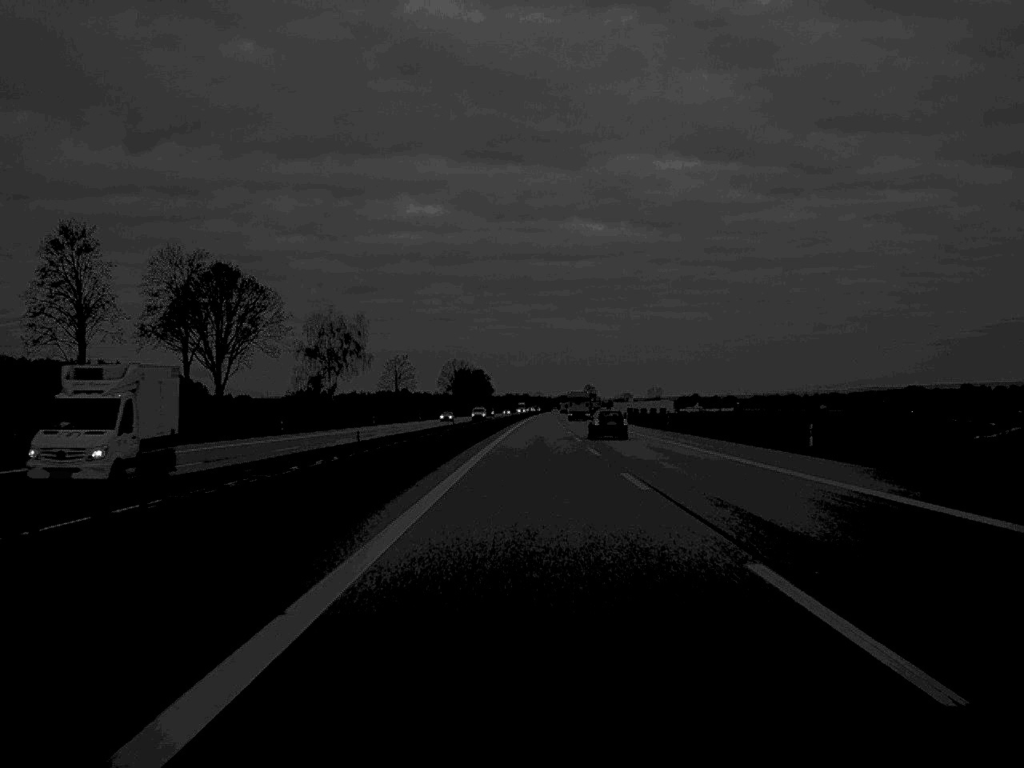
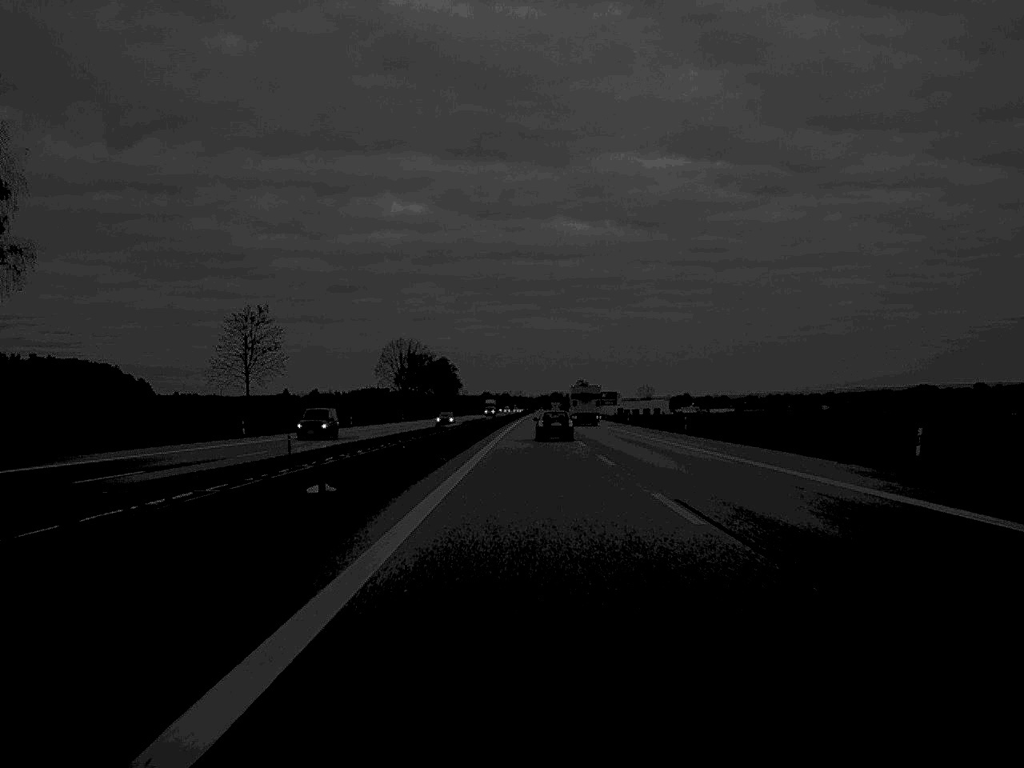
(+0.8, +115.0) m; +1°
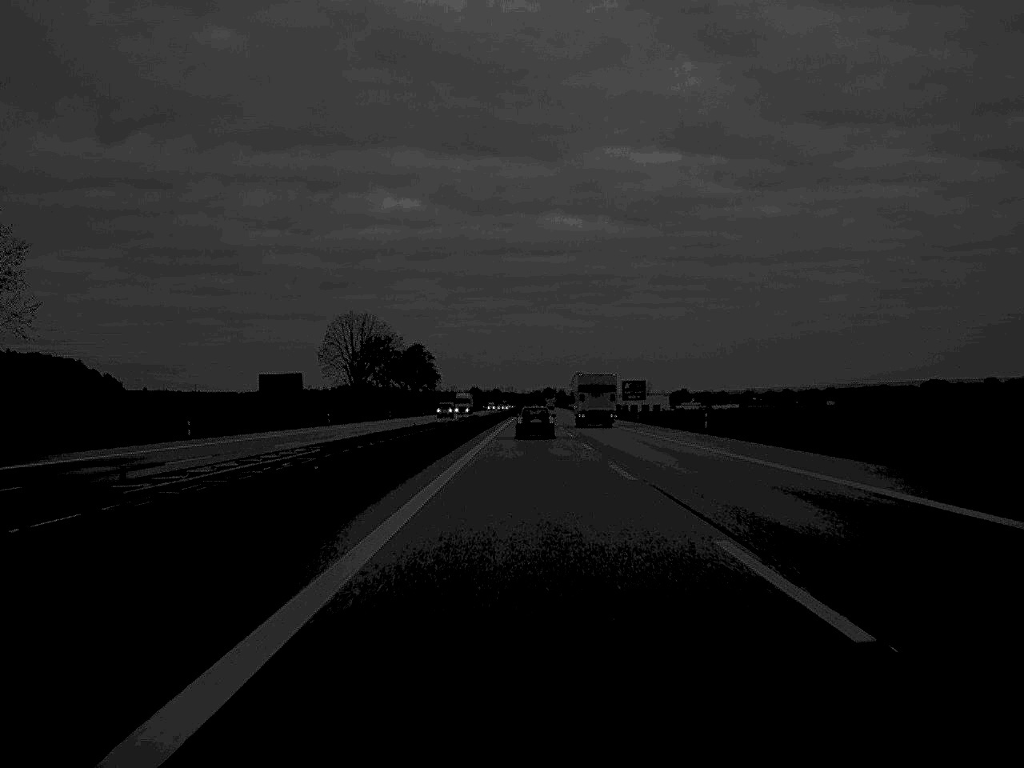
(+0.2, +62.9) m; 0°
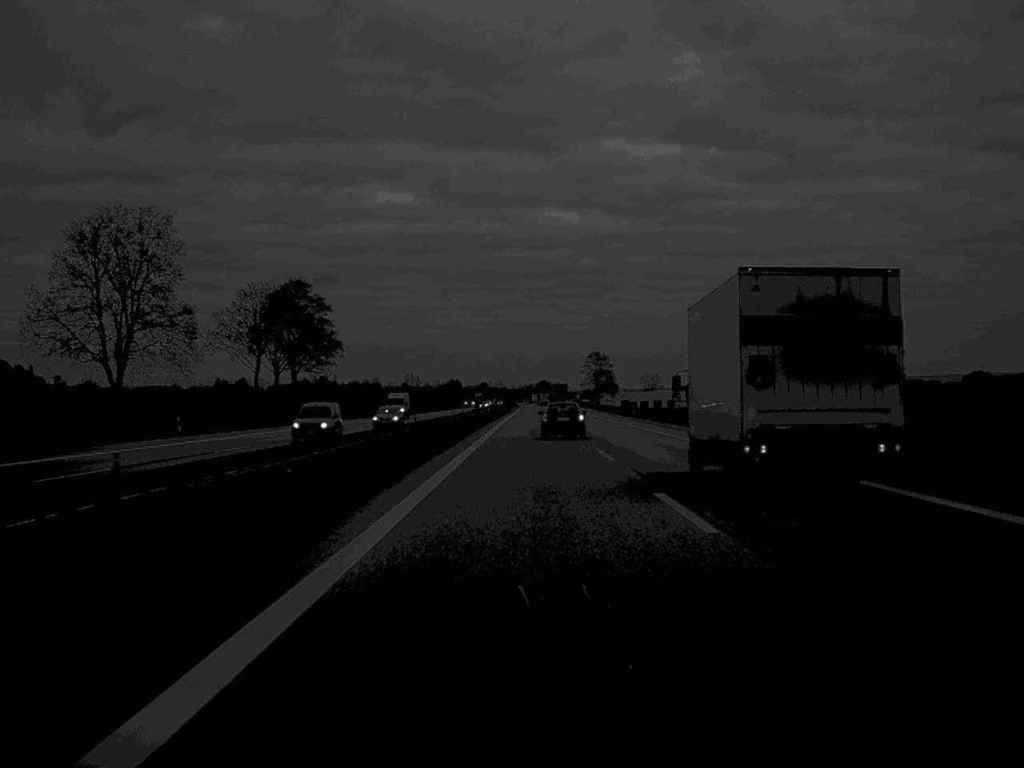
(+0.5, +154.4) m; 0°
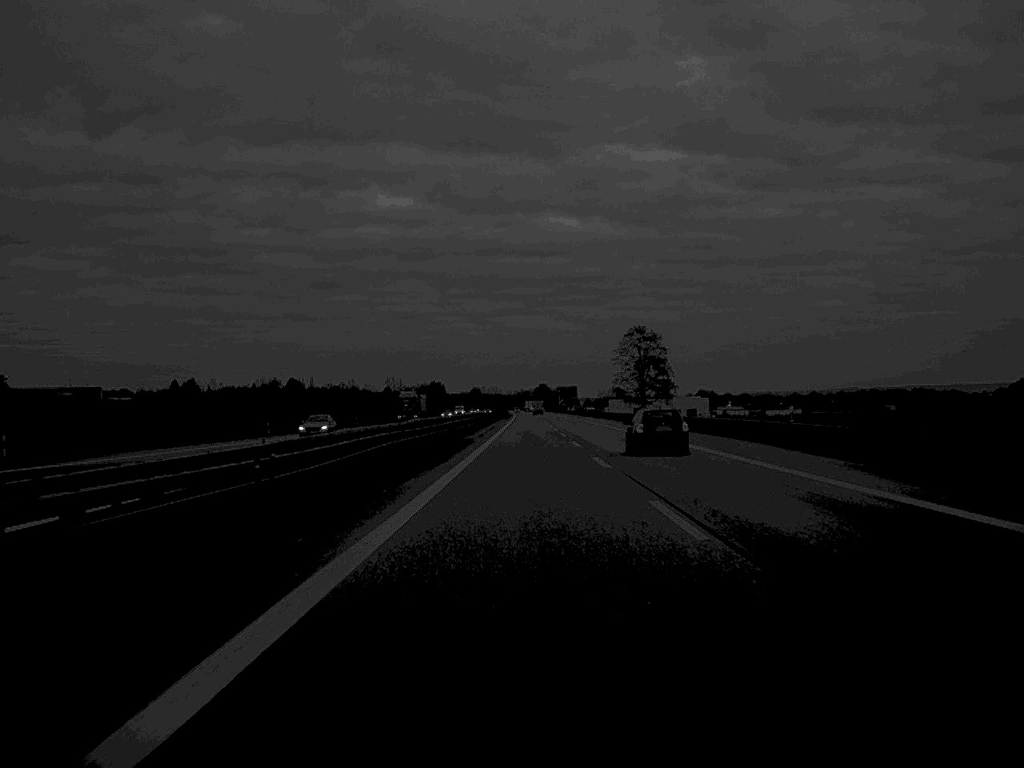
(+0.3, +124.6) m; 0°
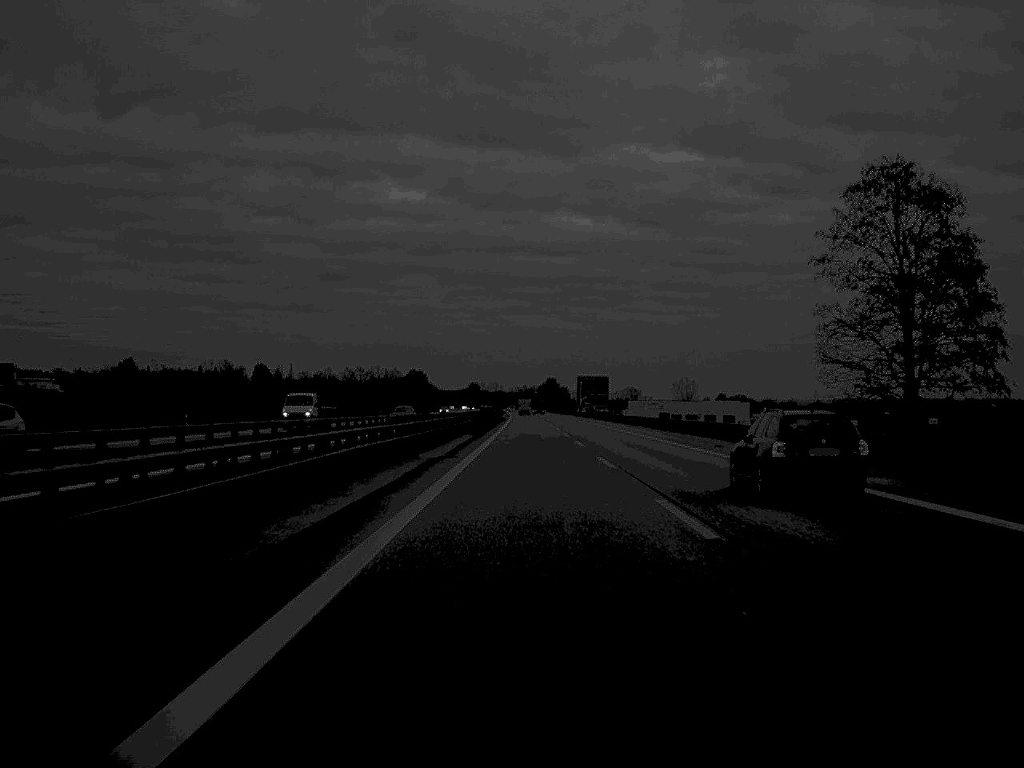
(-0.1, +125.9) m; 0°
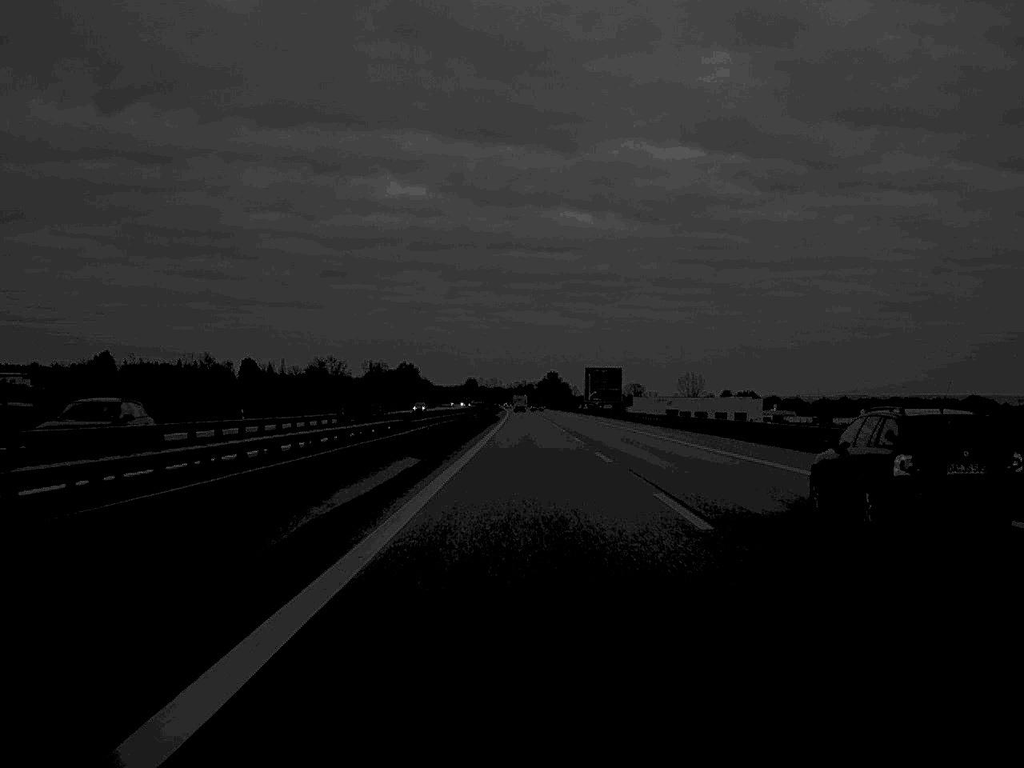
(0.0, +34.3) m; 0°
